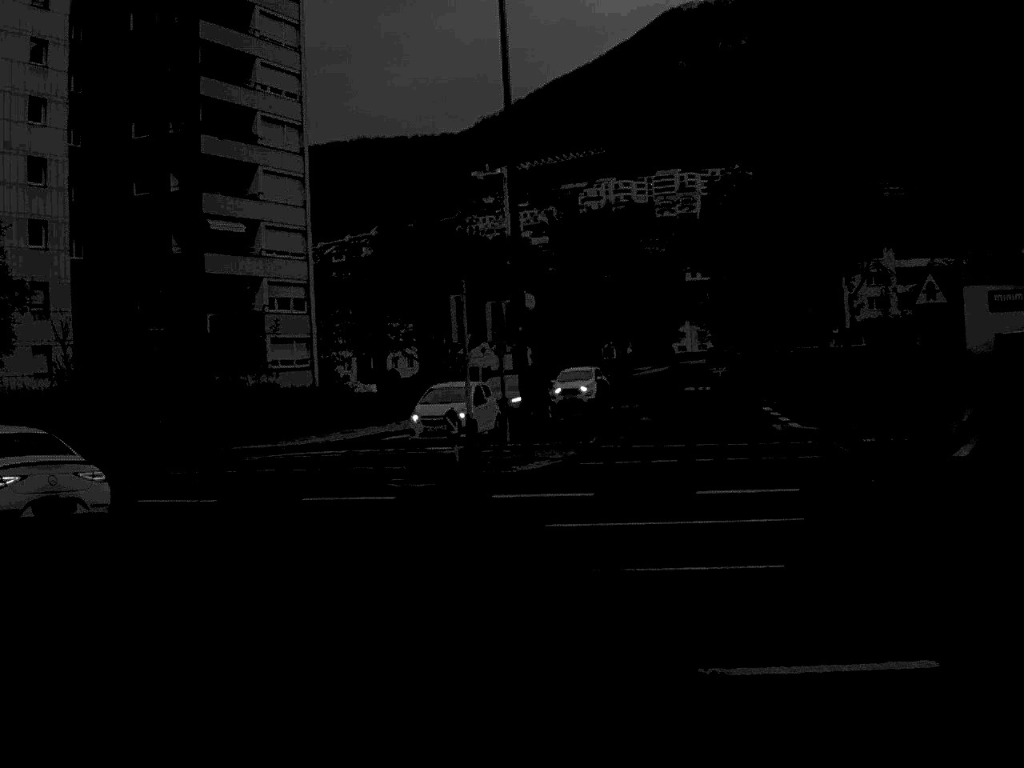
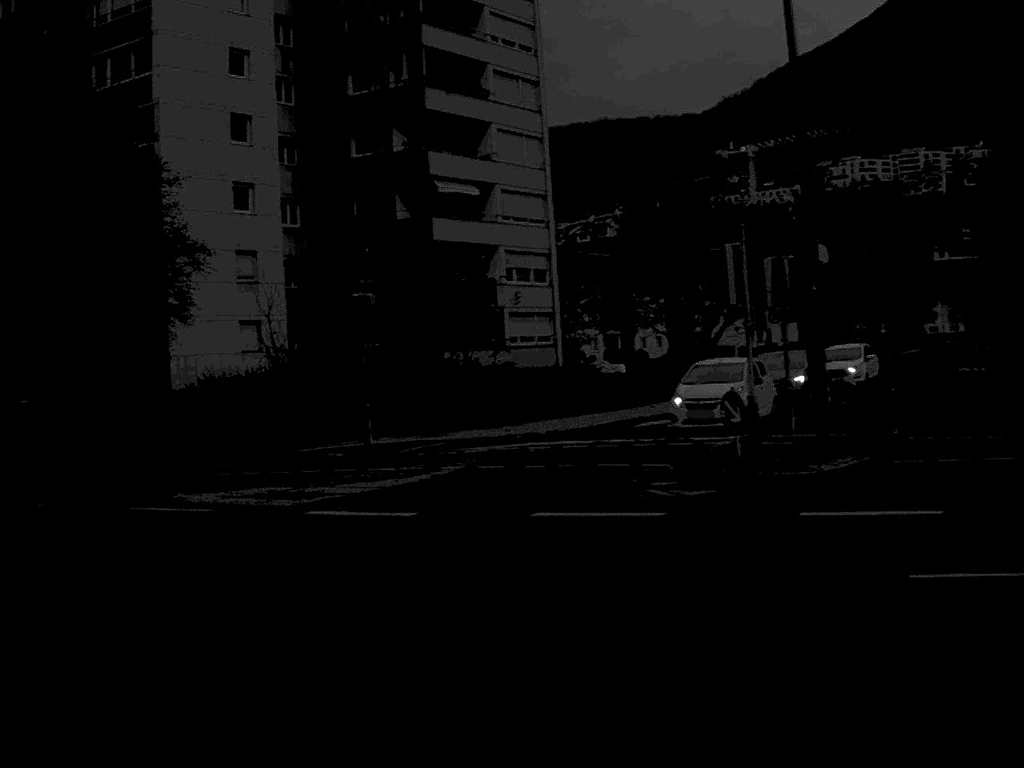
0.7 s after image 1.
(-0.5, +5.5) m; -11°
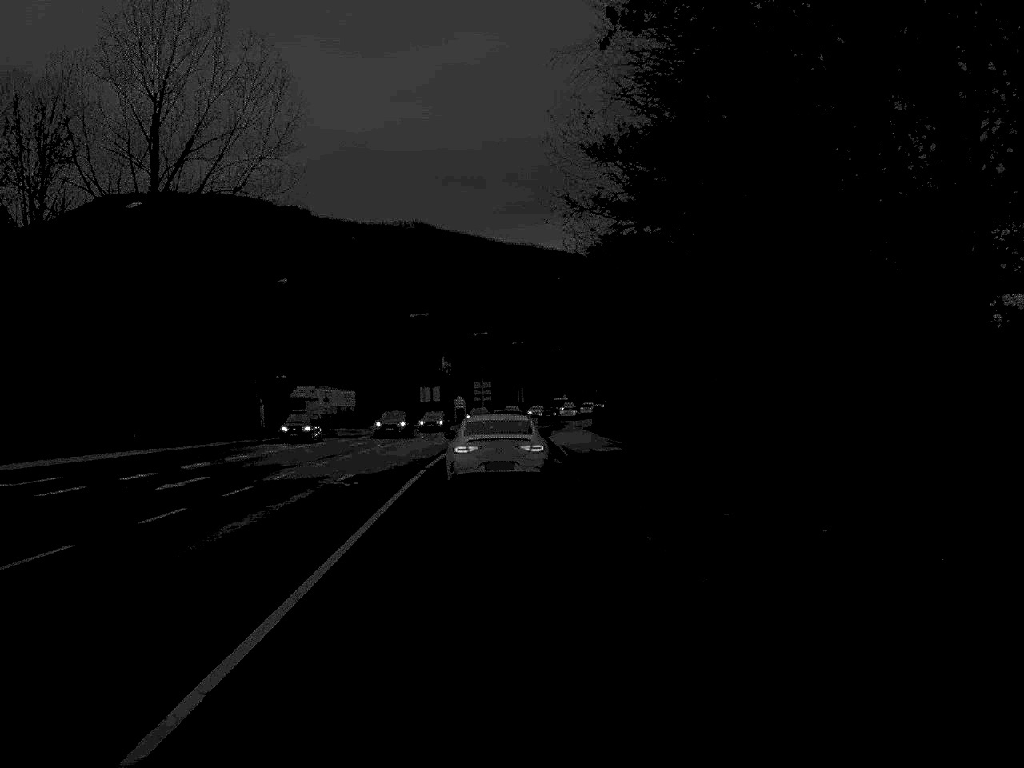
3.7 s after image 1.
(-14.5, +19.5) m; -64°
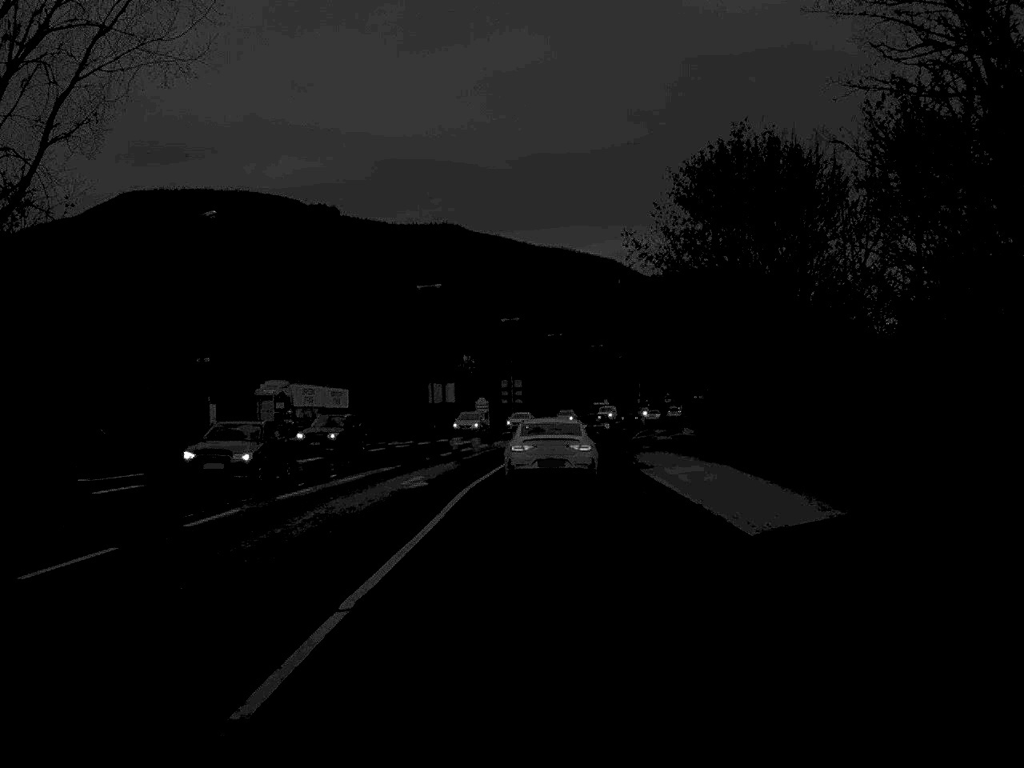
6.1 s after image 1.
(-1.0, +30.3) m; -1°
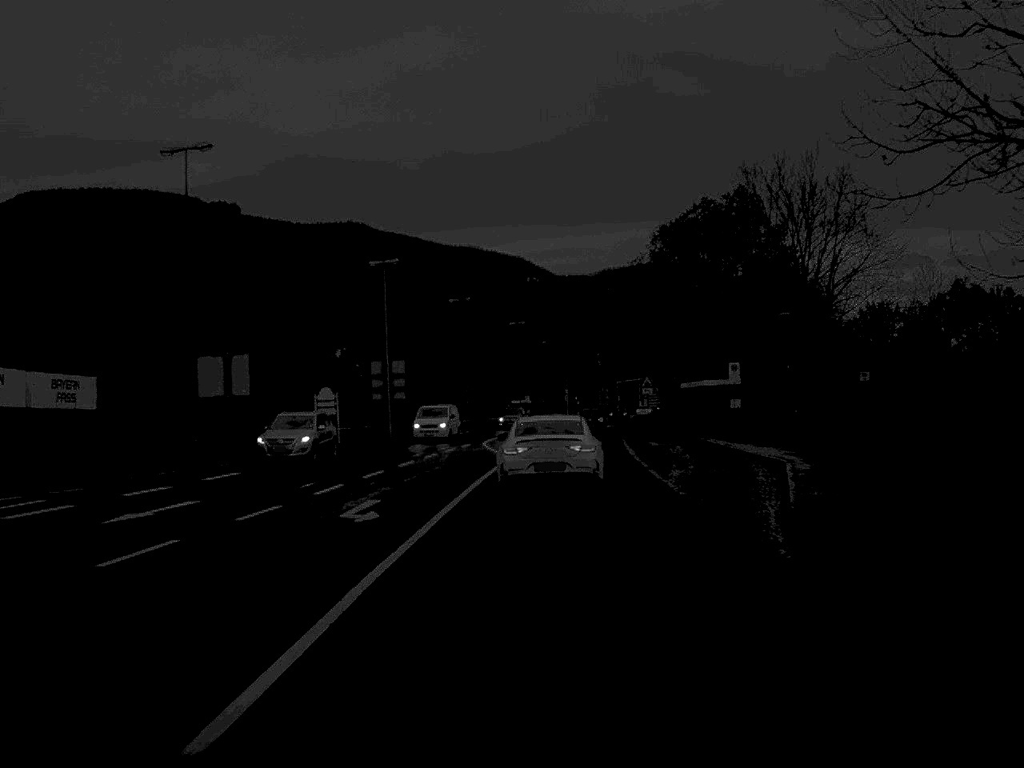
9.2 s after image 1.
(+1.3, +46.2) m; +4°
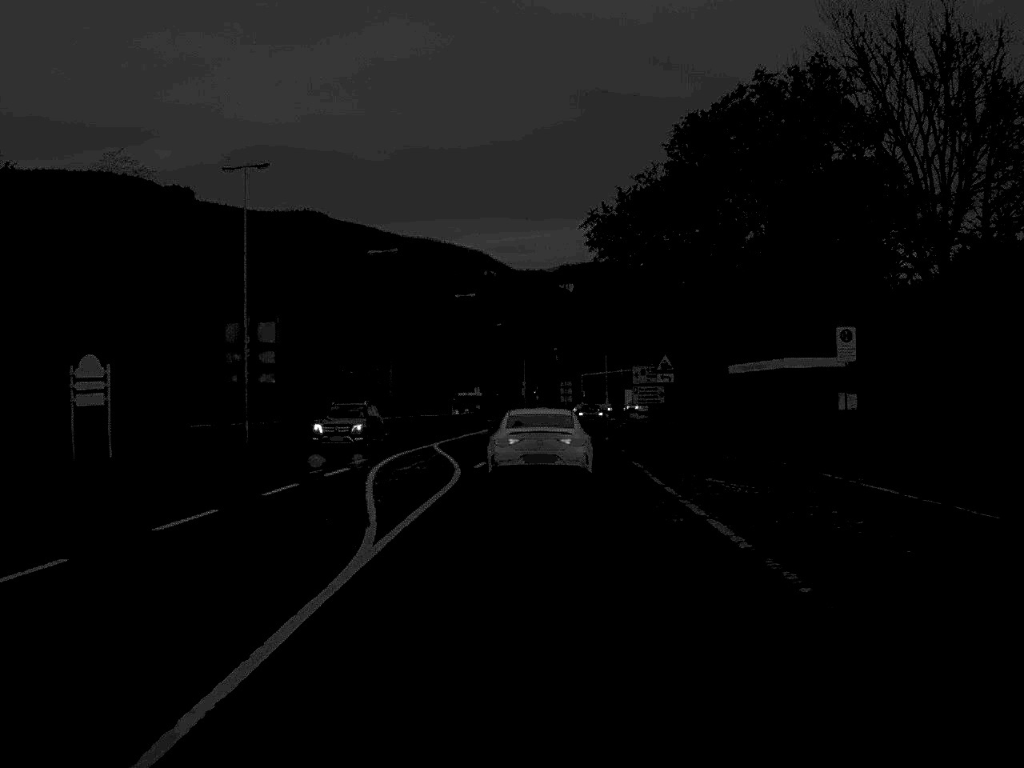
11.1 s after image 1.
(+0.5, +27.2) m; +2°
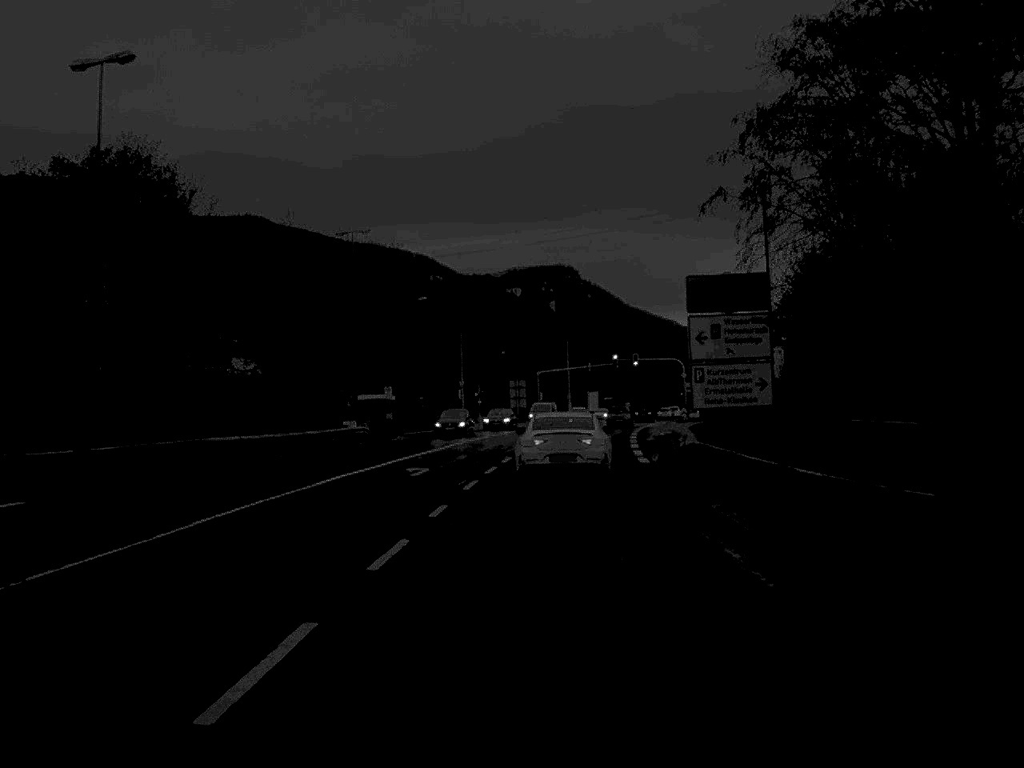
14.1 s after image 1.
(+0.8, +42.5) m; +2°
